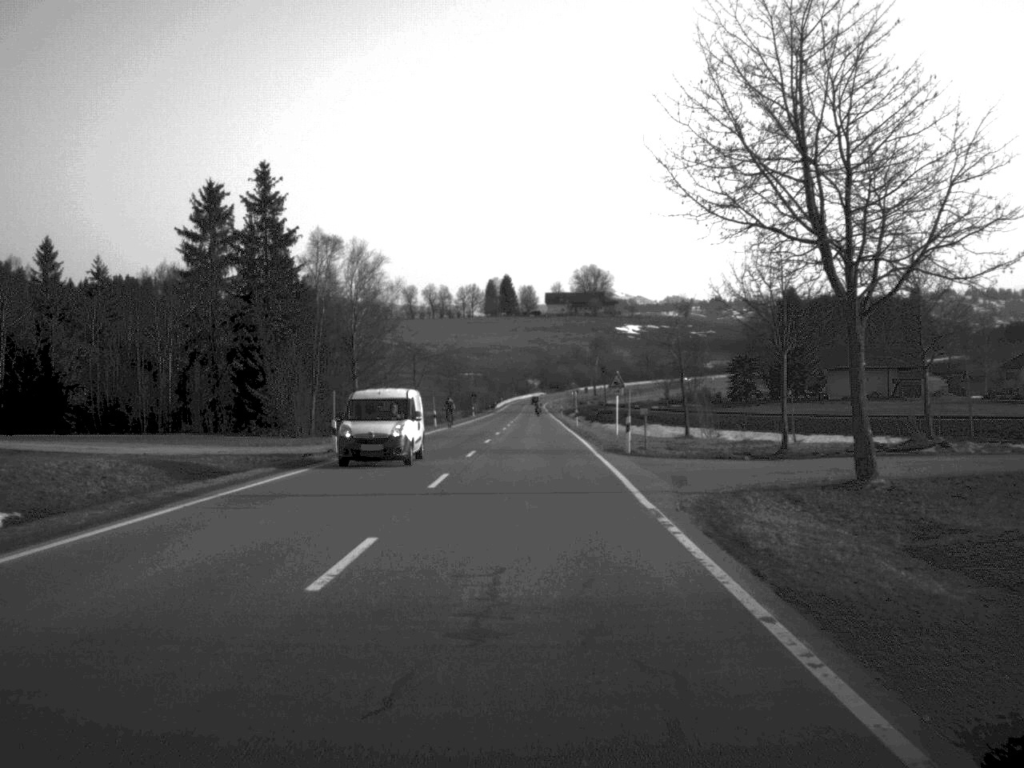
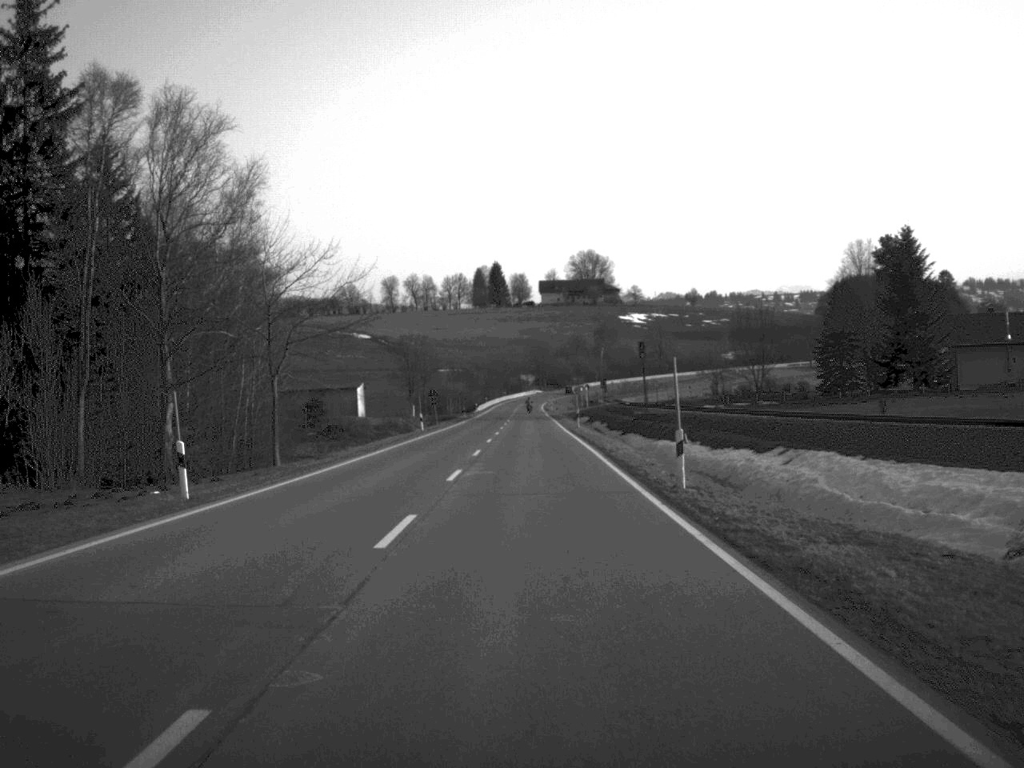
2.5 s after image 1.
(+0.3, +55.8) m; 0°
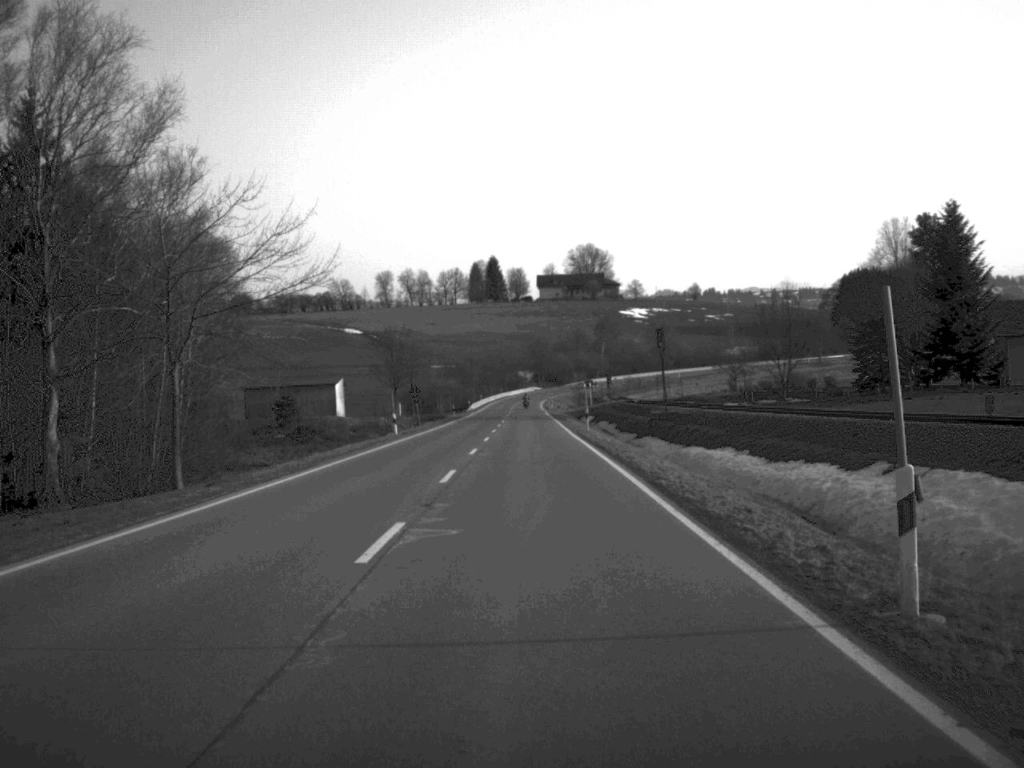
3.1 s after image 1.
(0.0, +13.4) m; 0°
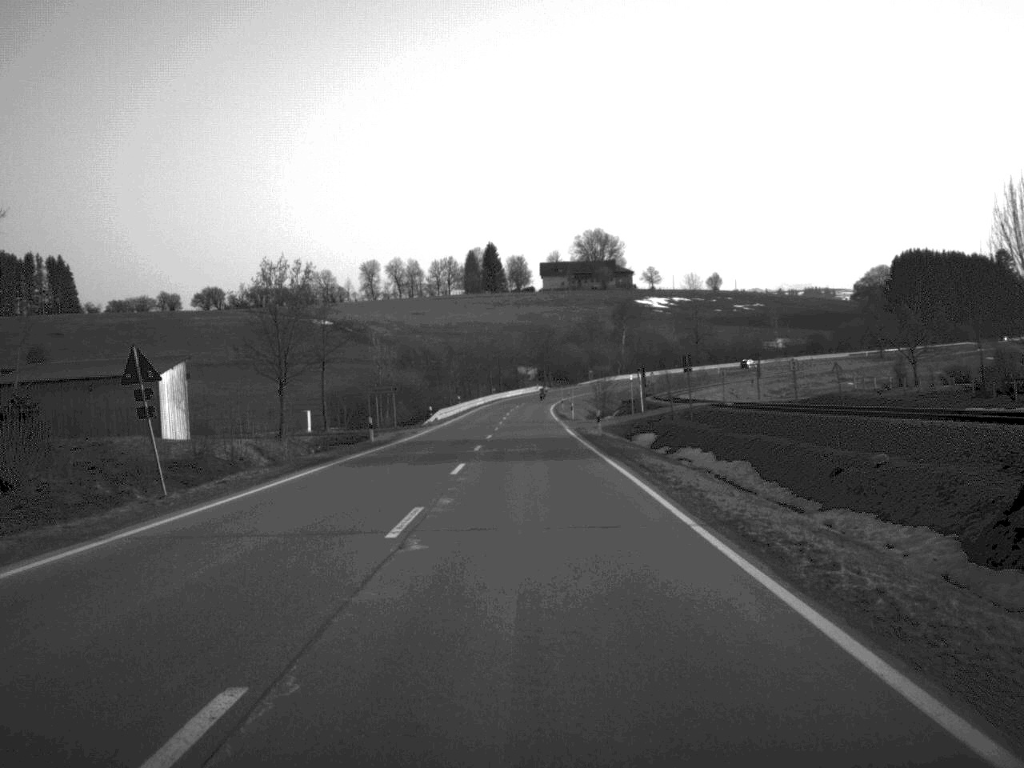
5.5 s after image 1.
(0.0, +57.1) m; 0°
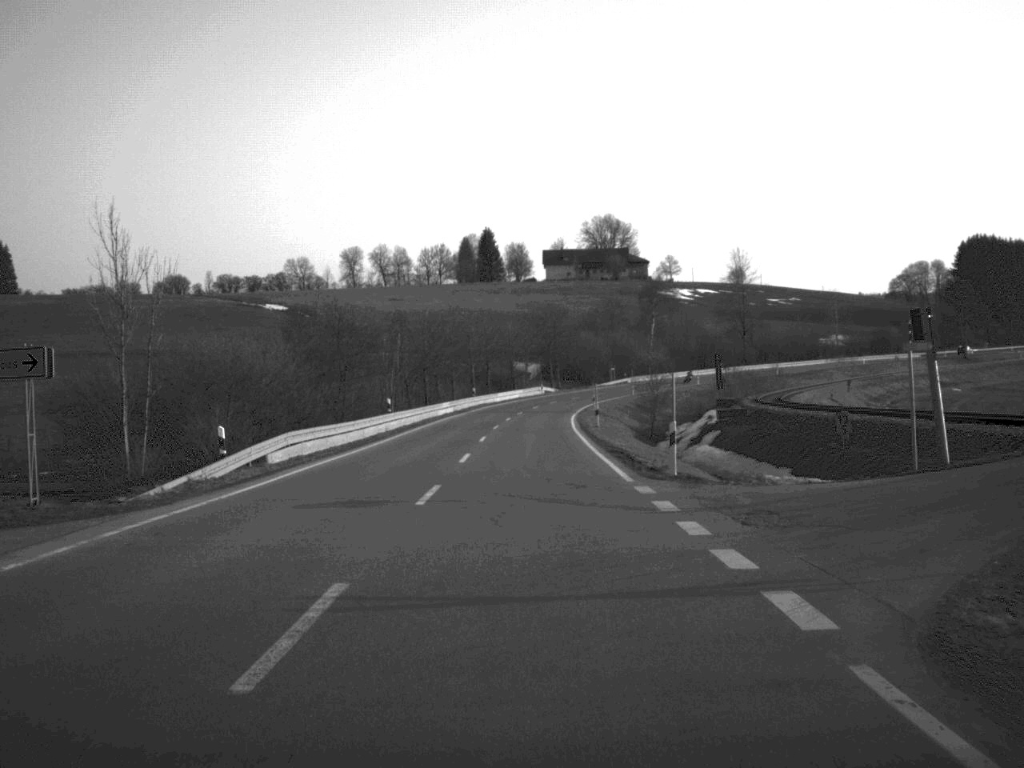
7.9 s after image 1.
(0.0, +55.3) m; 0°
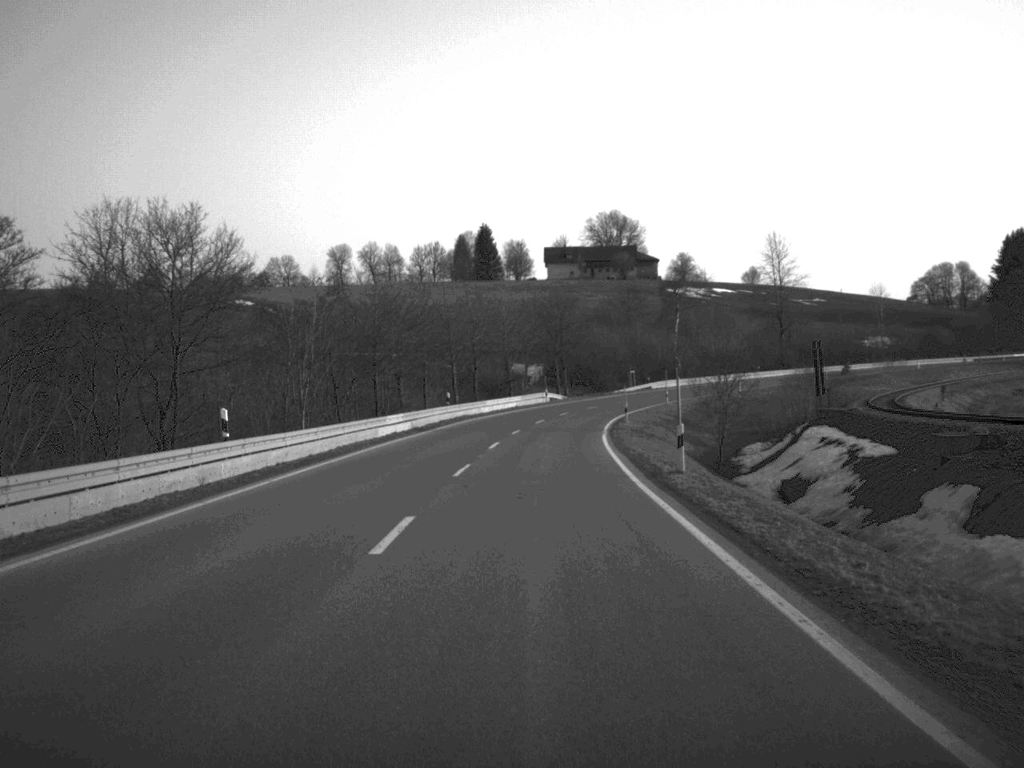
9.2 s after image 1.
(0.0, +29.7) m; 0°
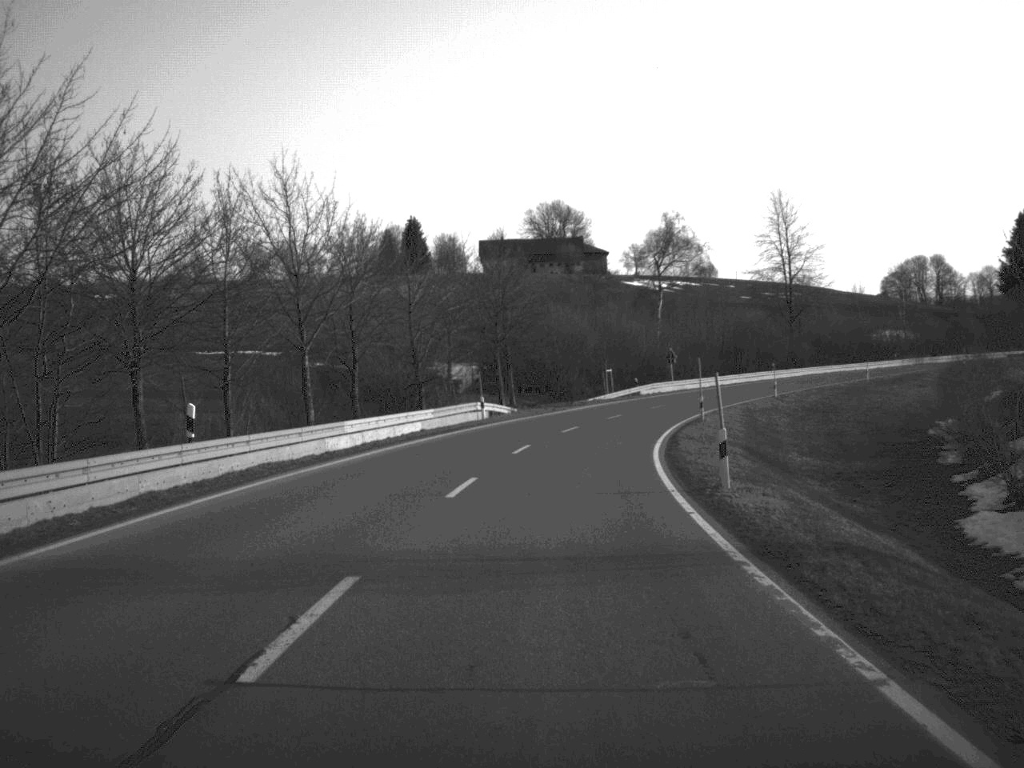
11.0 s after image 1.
(+0.7, +41.2) m; +3°
